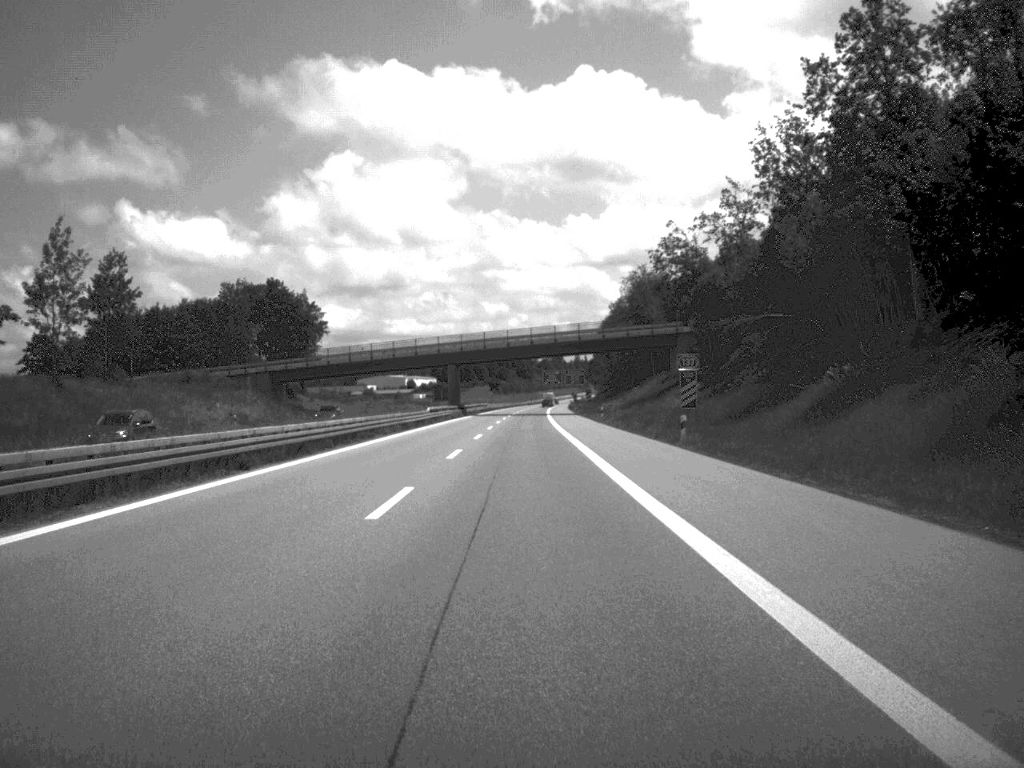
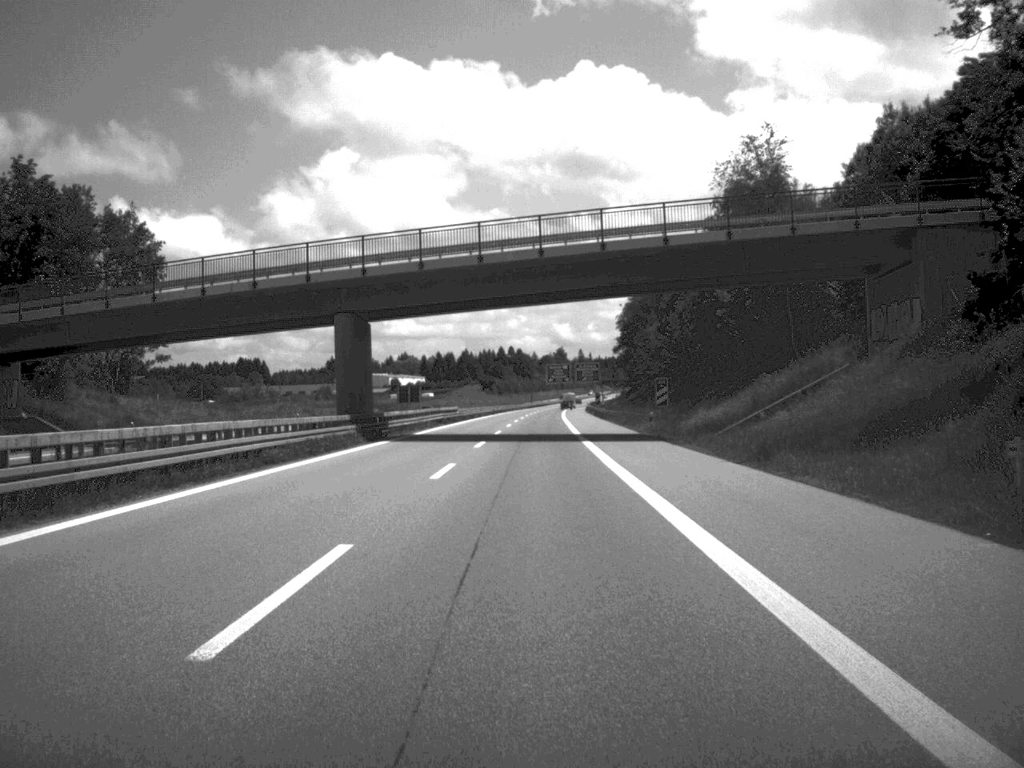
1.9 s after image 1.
(-0.2, +80.0) m; 0°
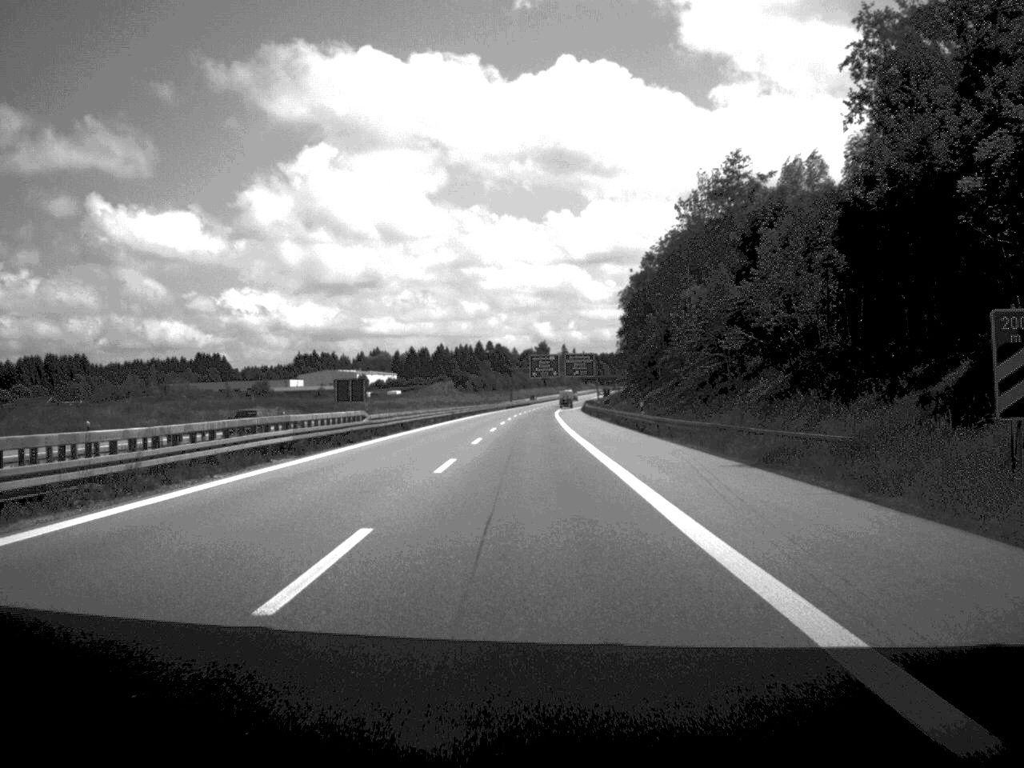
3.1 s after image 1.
(+0.3, +51.5) m; +1°
